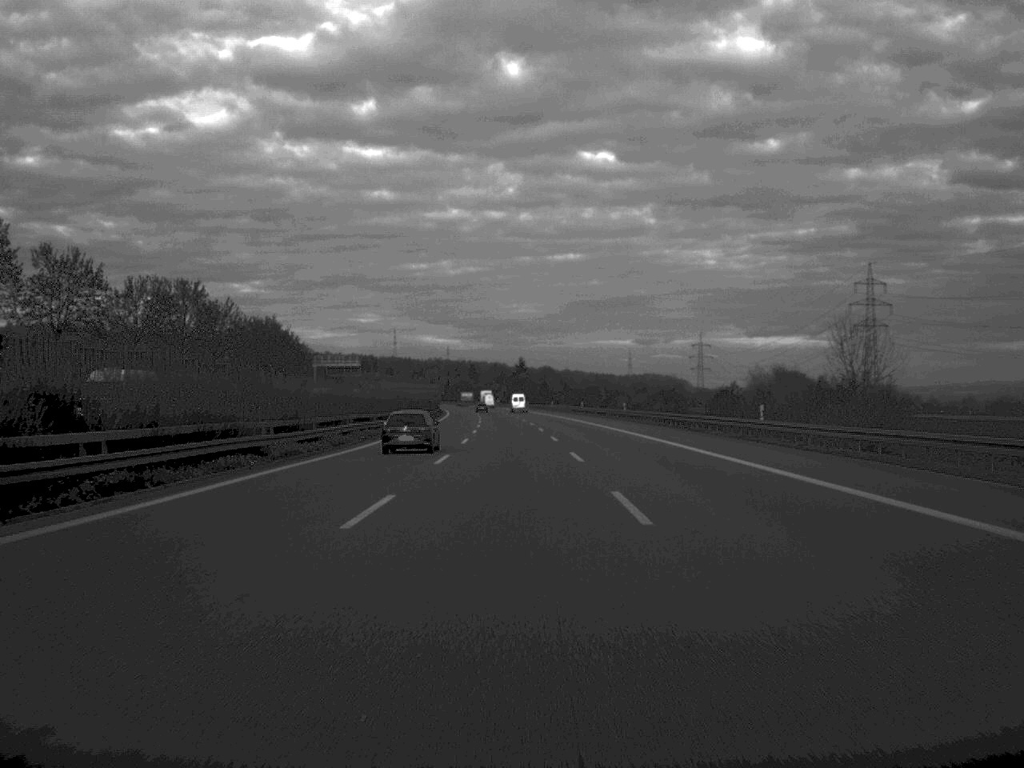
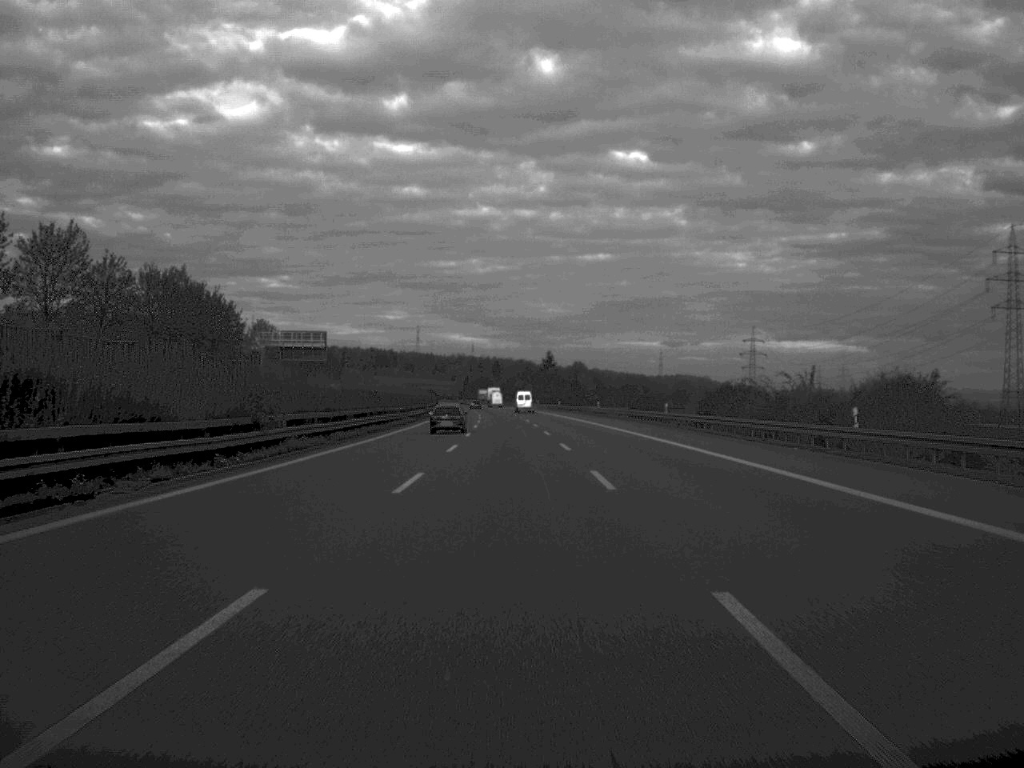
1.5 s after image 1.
(-0.6, +66.5) m; -1°
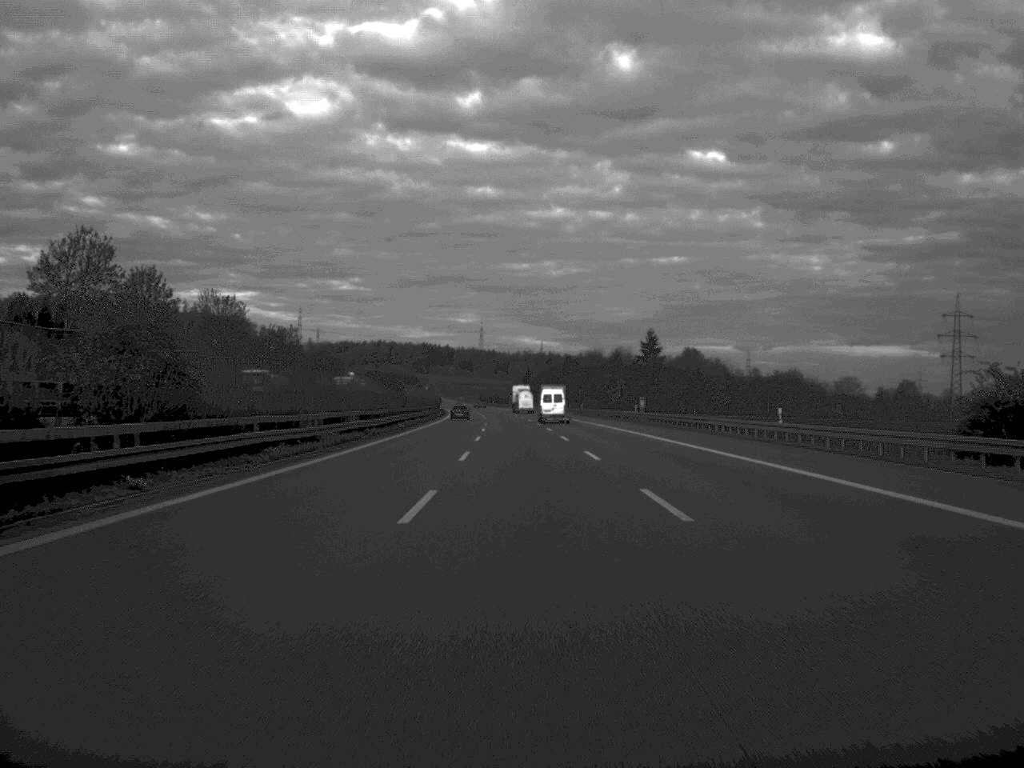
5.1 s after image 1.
(-4.9, +166.2) m; -3°
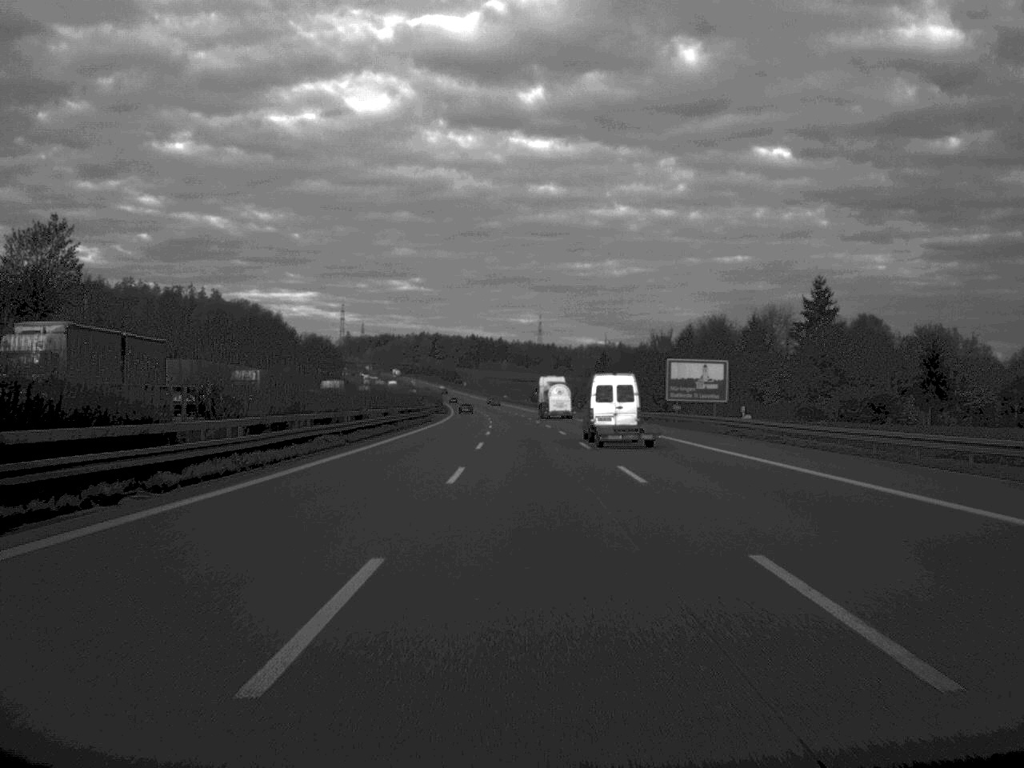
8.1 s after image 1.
(-3.0, +134.5) m; -3°
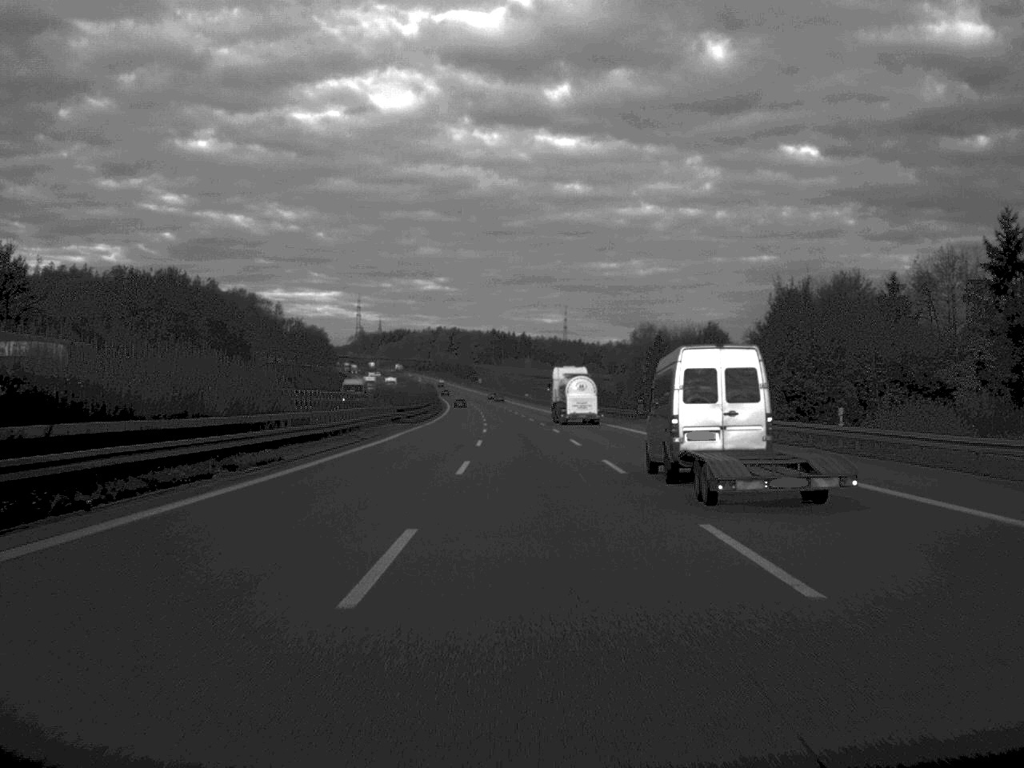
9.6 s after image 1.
(-0.6, +68.0) m; -1°
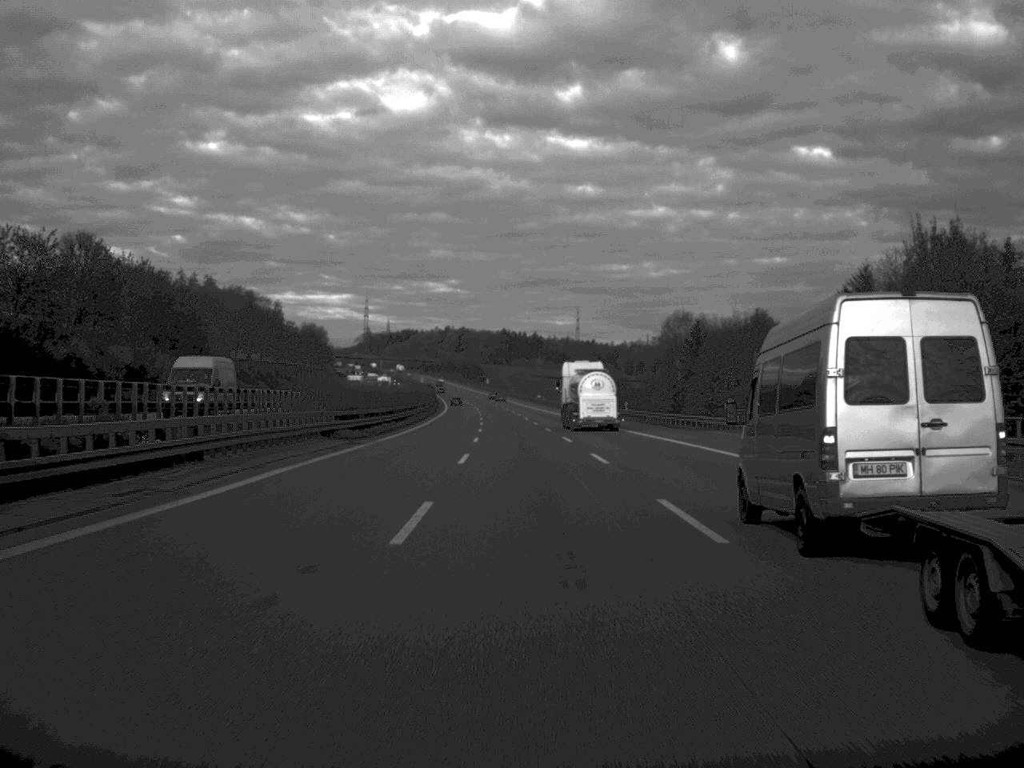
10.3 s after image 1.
(-0.1, +31.7) m; -1°
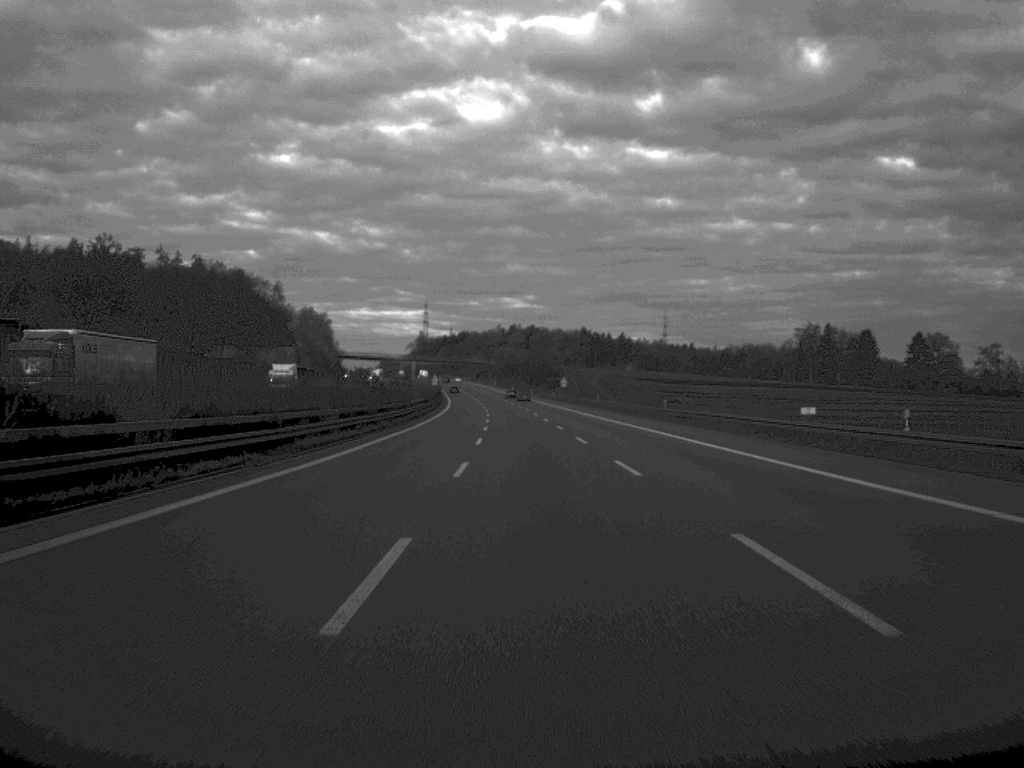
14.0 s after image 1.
(-5.2, +166.2) m; -3°
